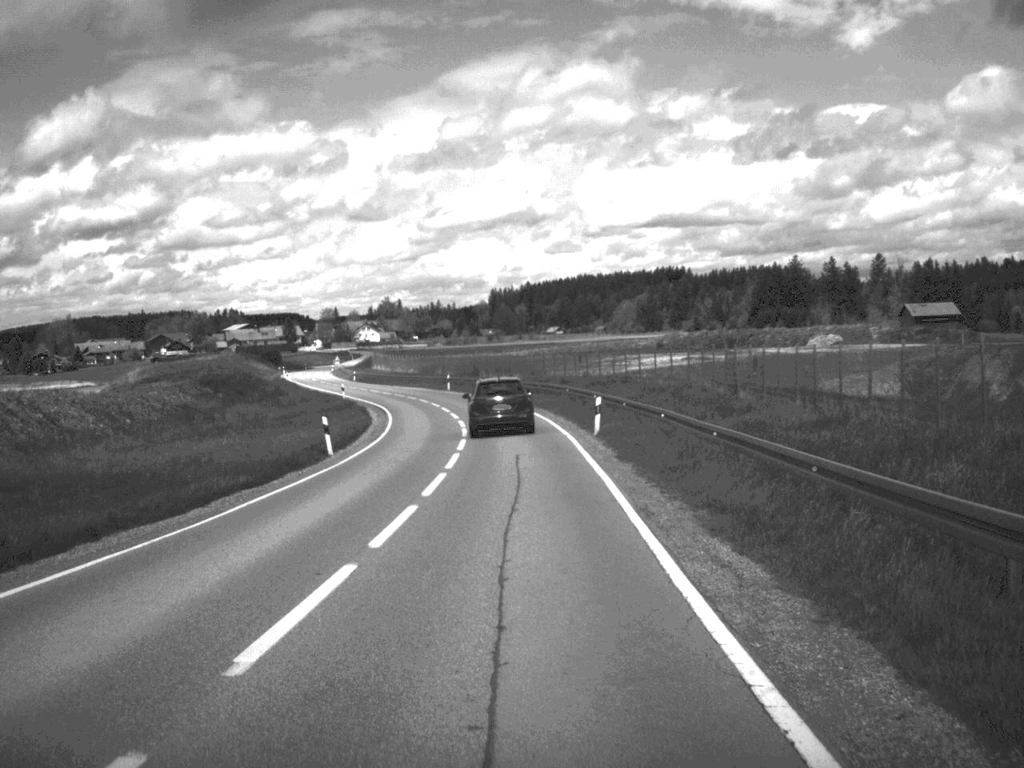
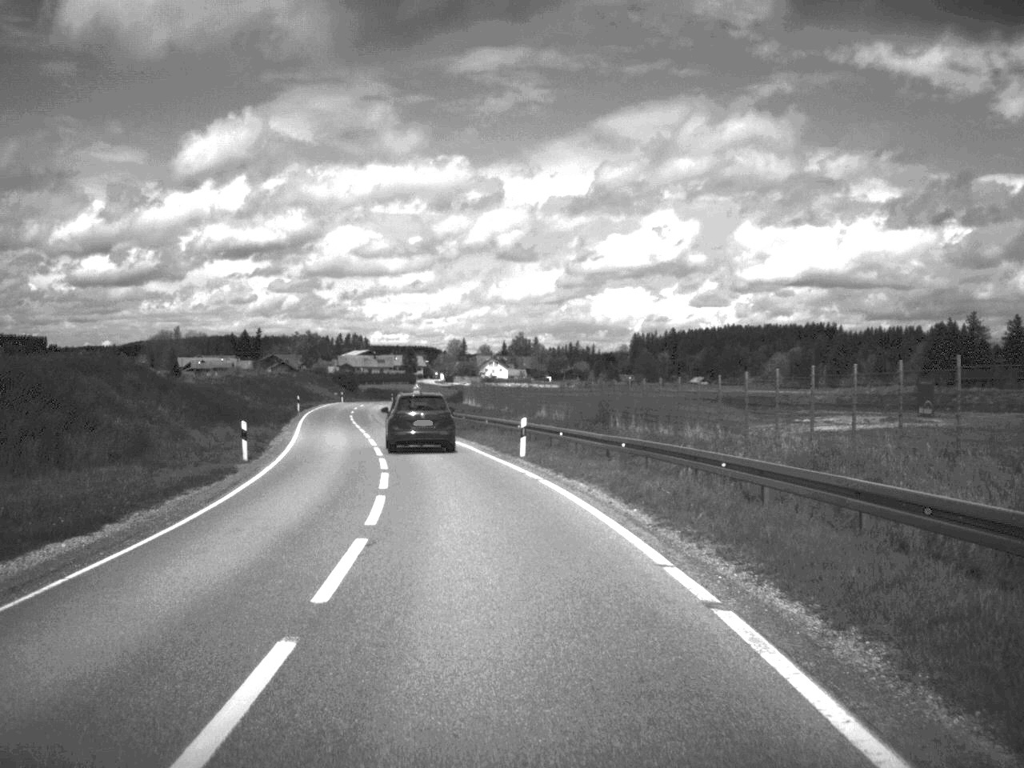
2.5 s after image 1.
(-1.6, +50.9) m; -6°
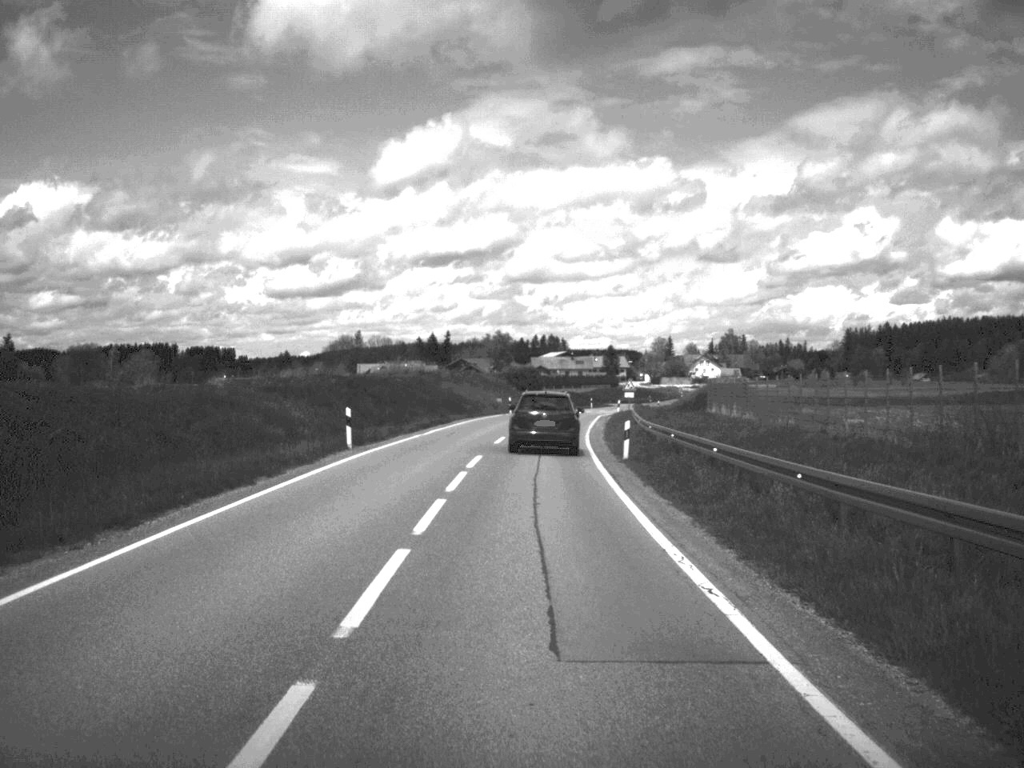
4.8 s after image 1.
(-4.8, +48.5) m; -9°
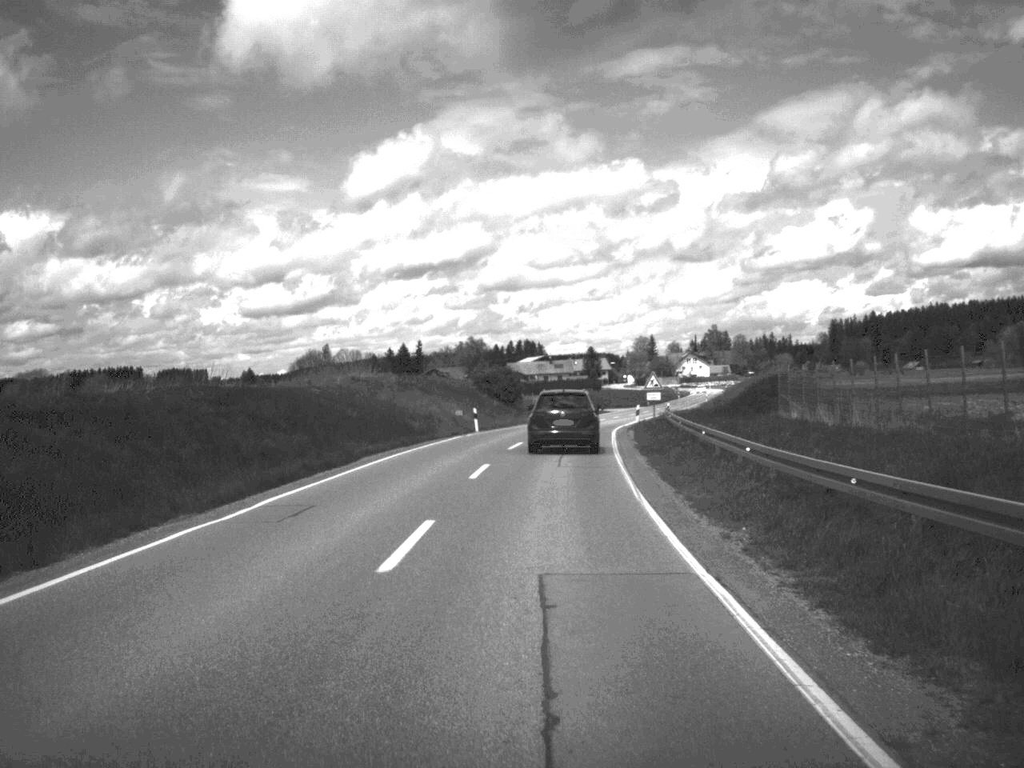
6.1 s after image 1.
(+0.1, +26.6) m; +1°
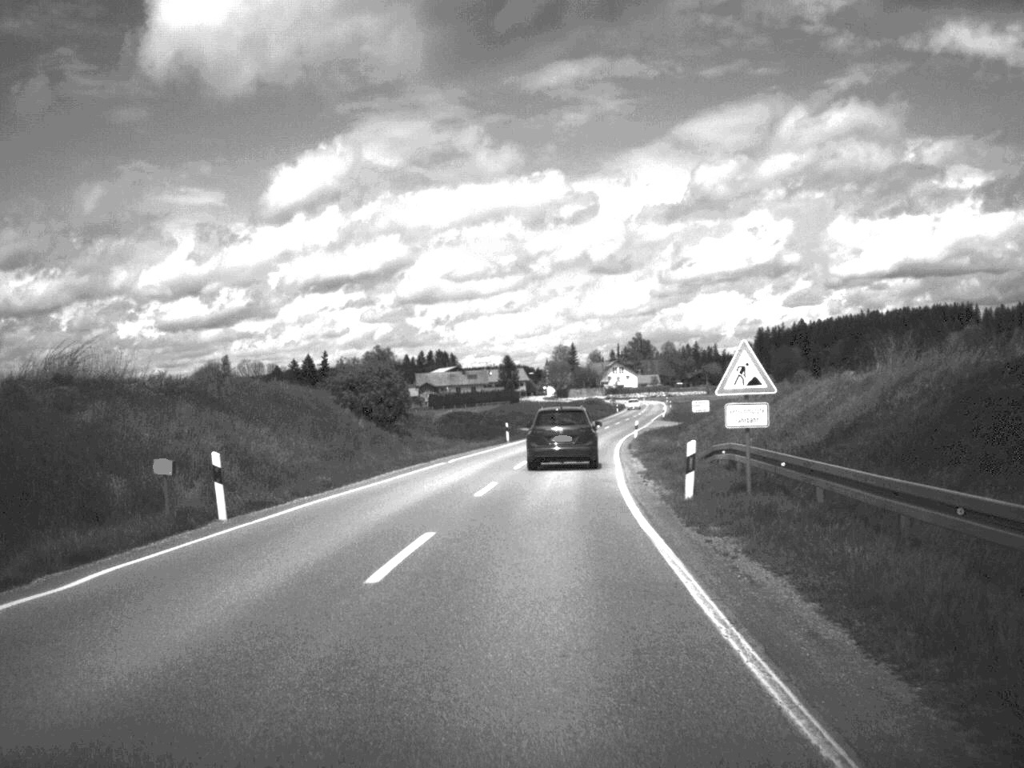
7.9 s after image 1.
(+1.0, +35.7) m; +4°
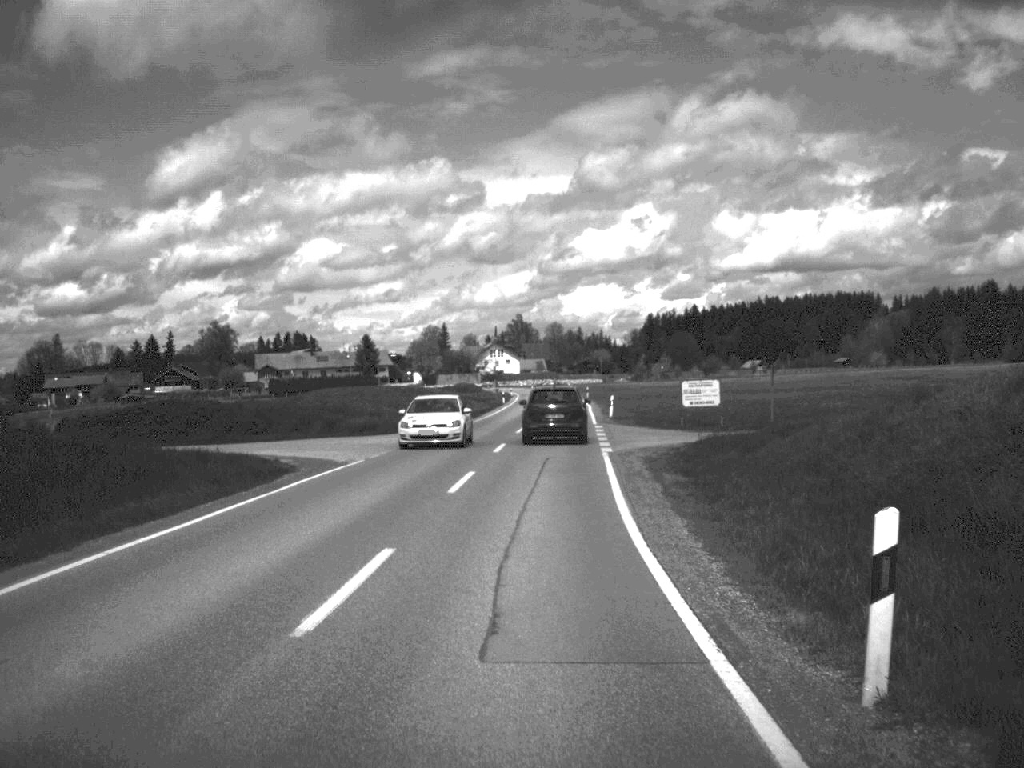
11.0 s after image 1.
(+3.0, +60.6) m; +5°
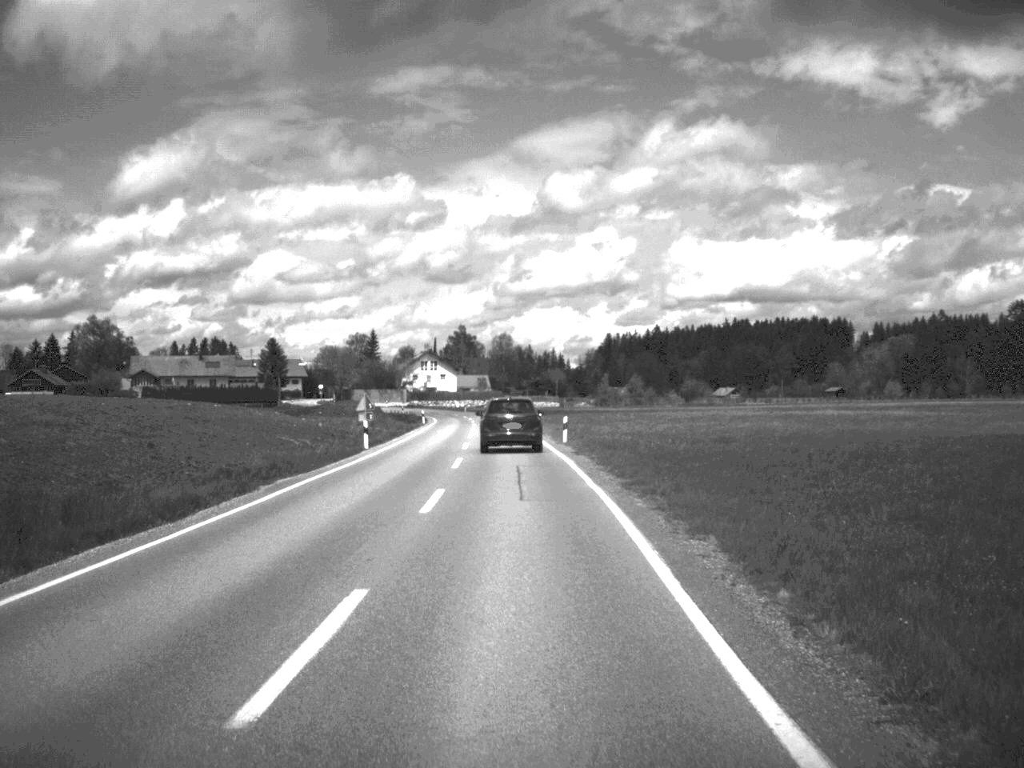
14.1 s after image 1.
(+1.7, +60.7) m; +2°
